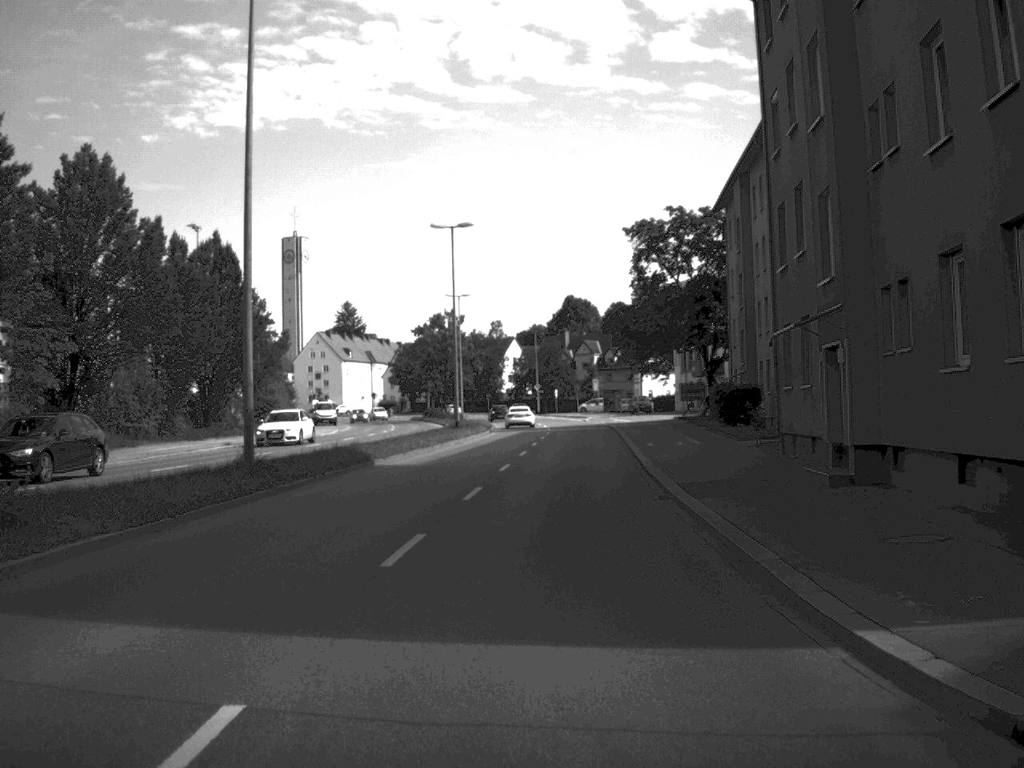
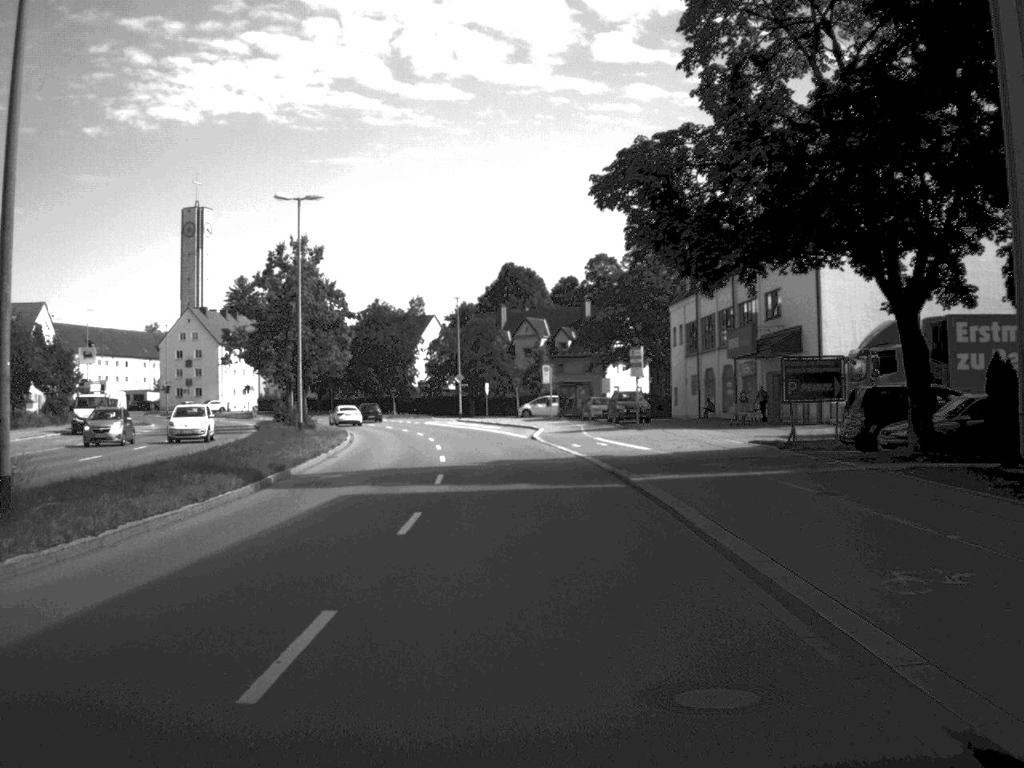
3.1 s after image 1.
(+1.6, +48.2) m; +2°
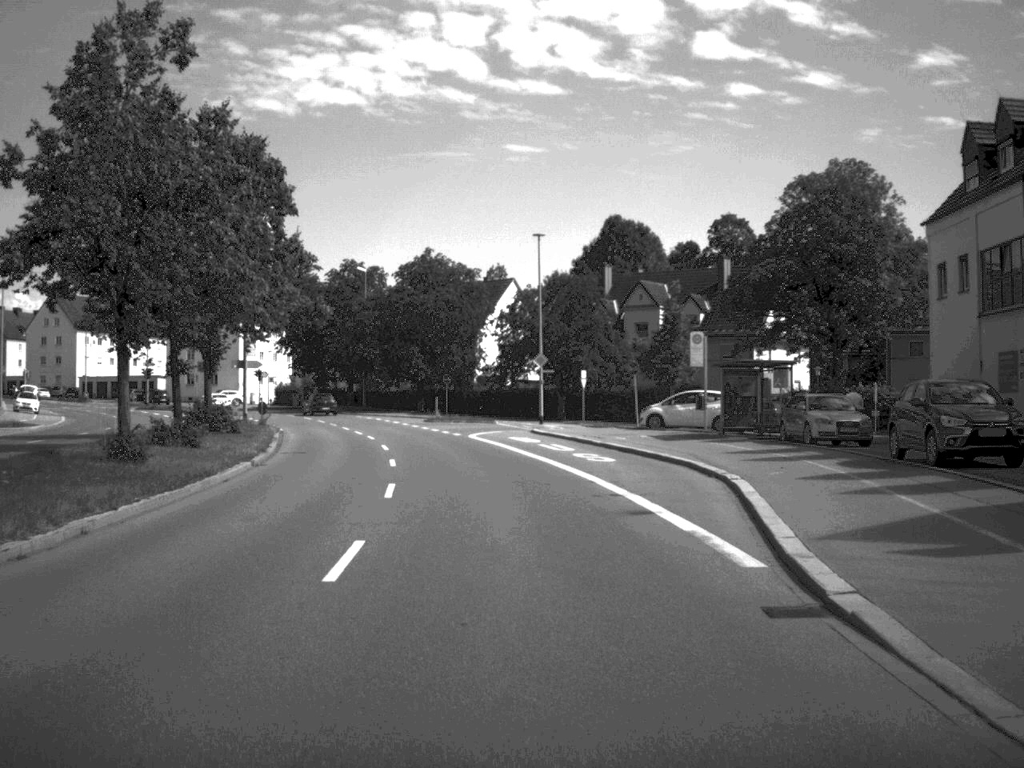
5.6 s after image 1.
(-1.2, +39.5) m; -5°
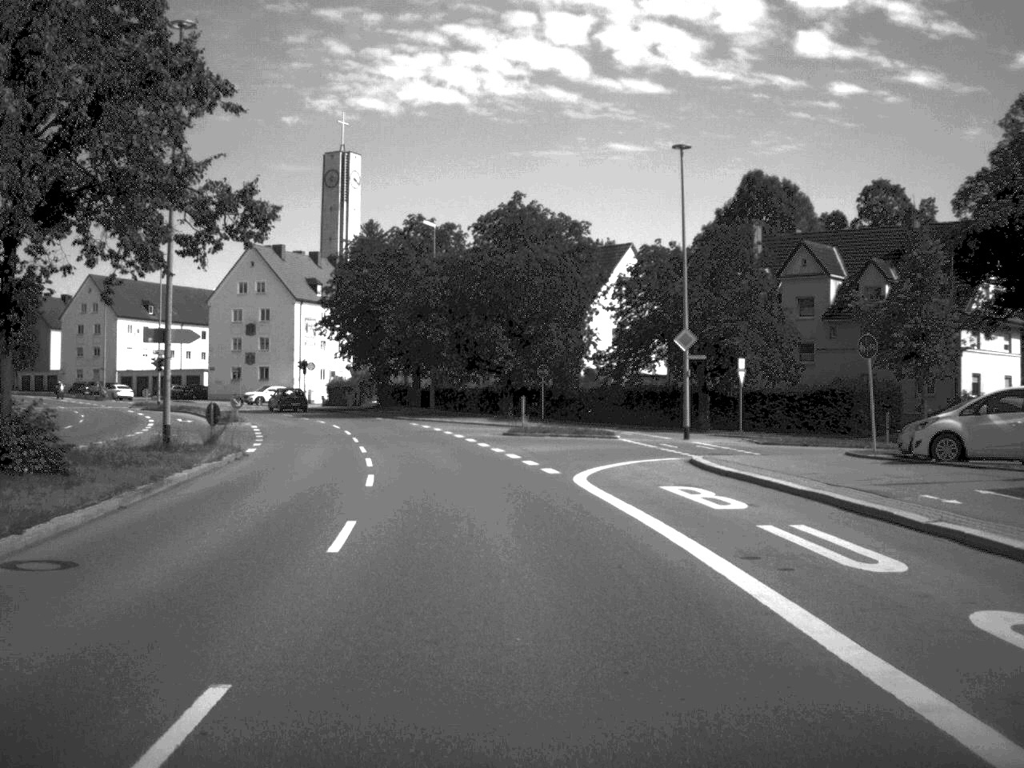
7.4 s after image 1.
(-1.0, +24.6) m; -5°
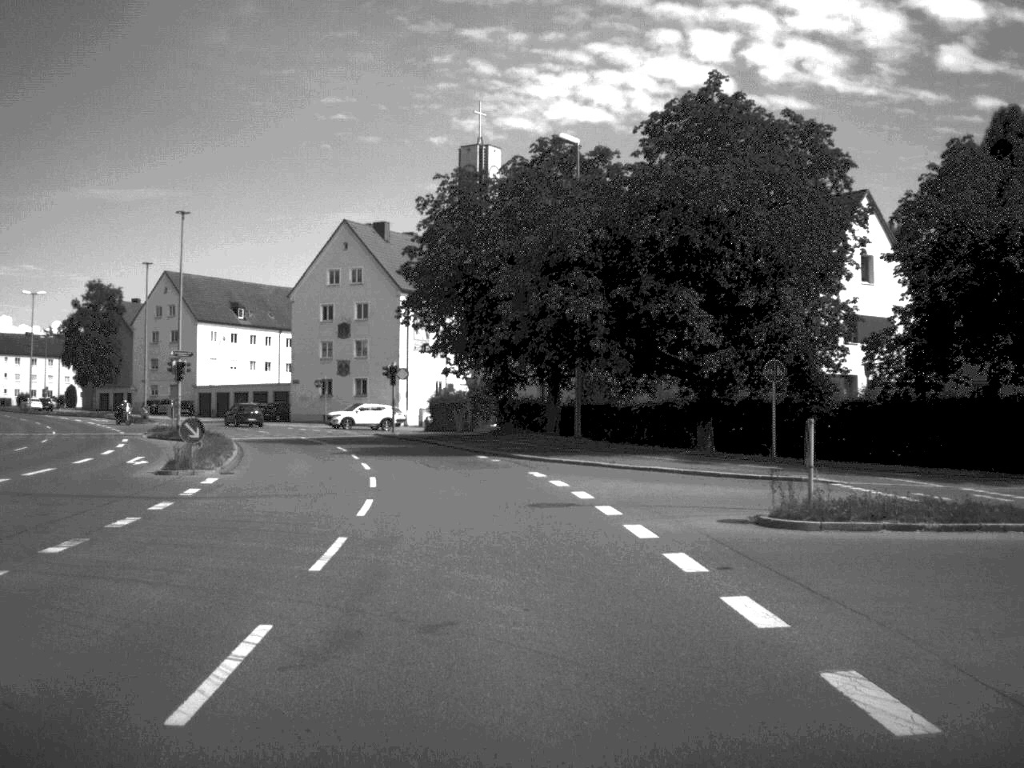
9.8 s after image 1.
(-1.6, +27.2) m; -7°
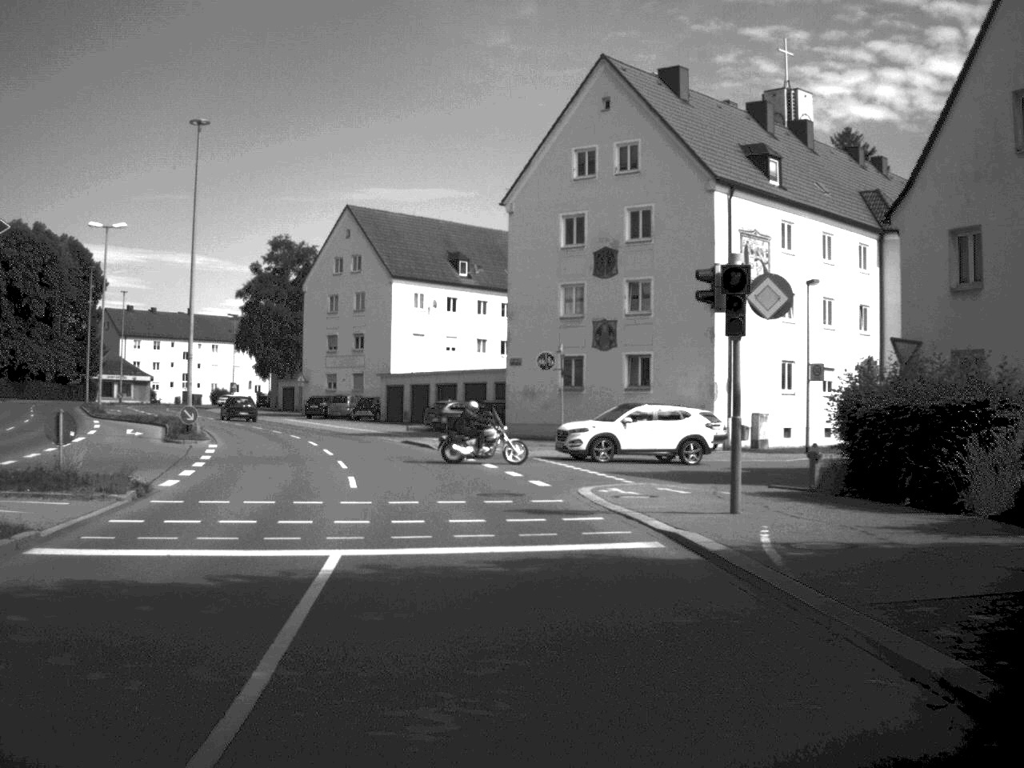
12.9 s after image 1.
(-4.9, +43.4) m; -13°
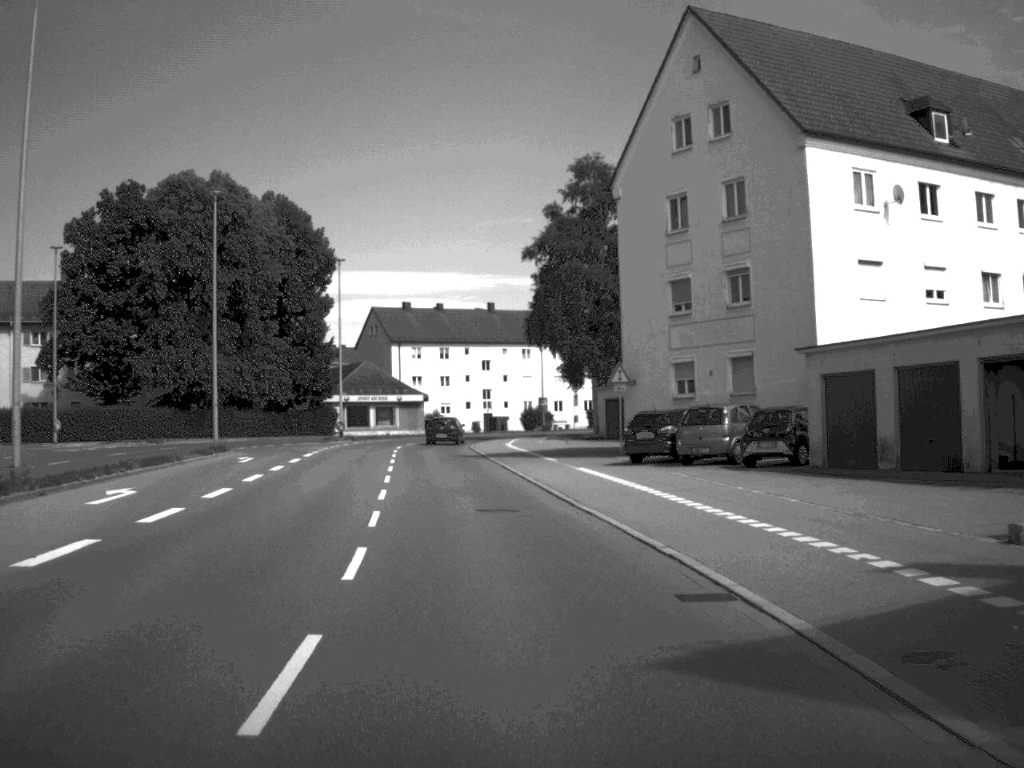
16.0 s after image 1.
(-6.7, +45.8) m; -16°
